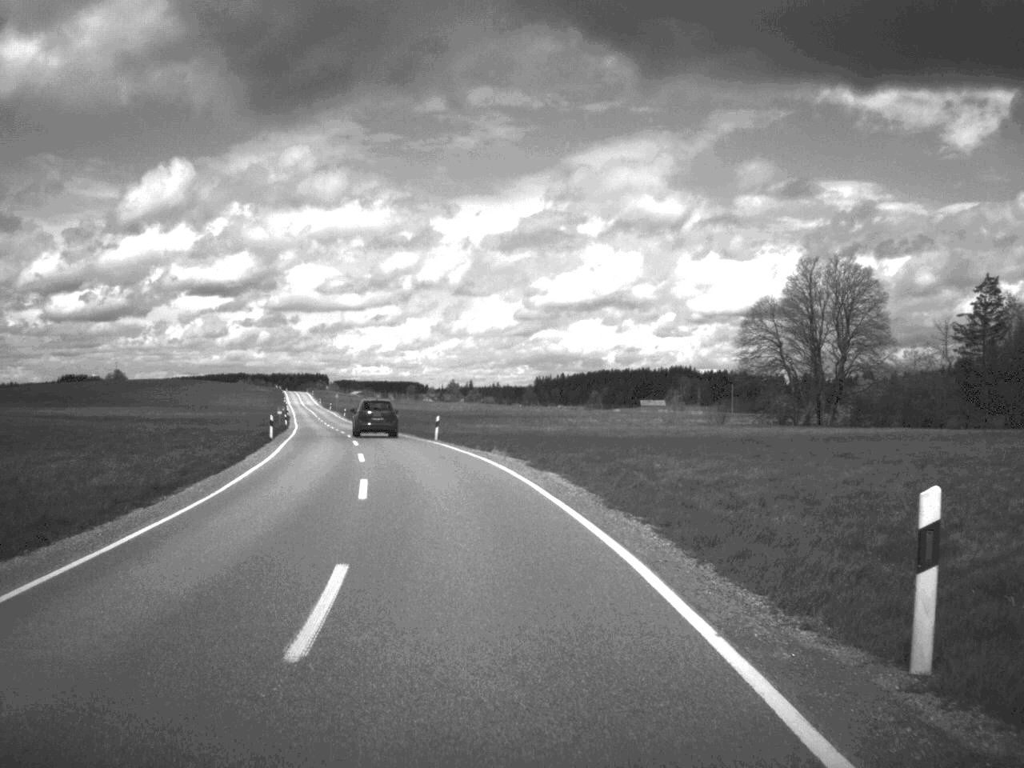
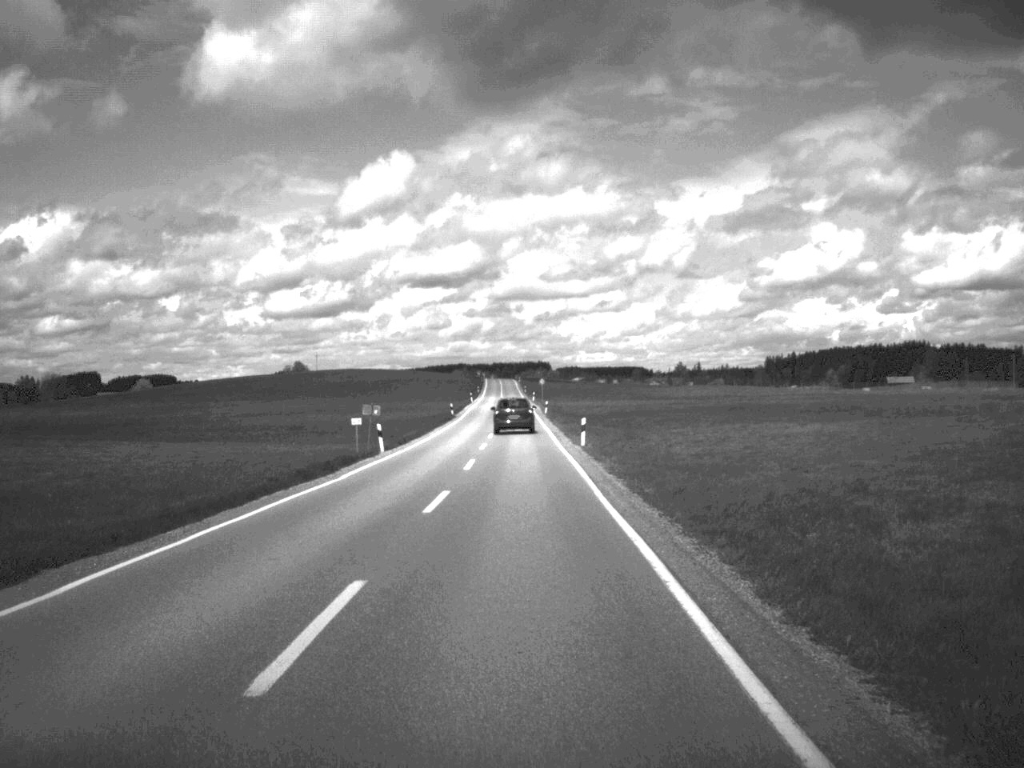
(-6.7, +59.0) m; -10°
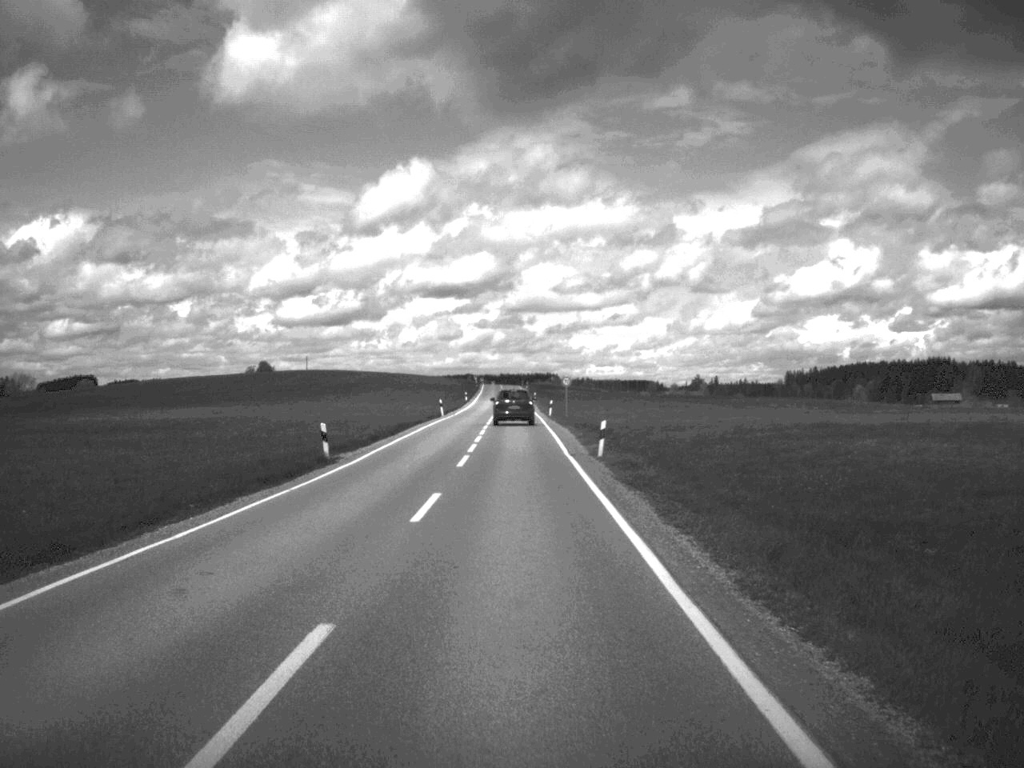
(-0.3, +60.9) m; -1°
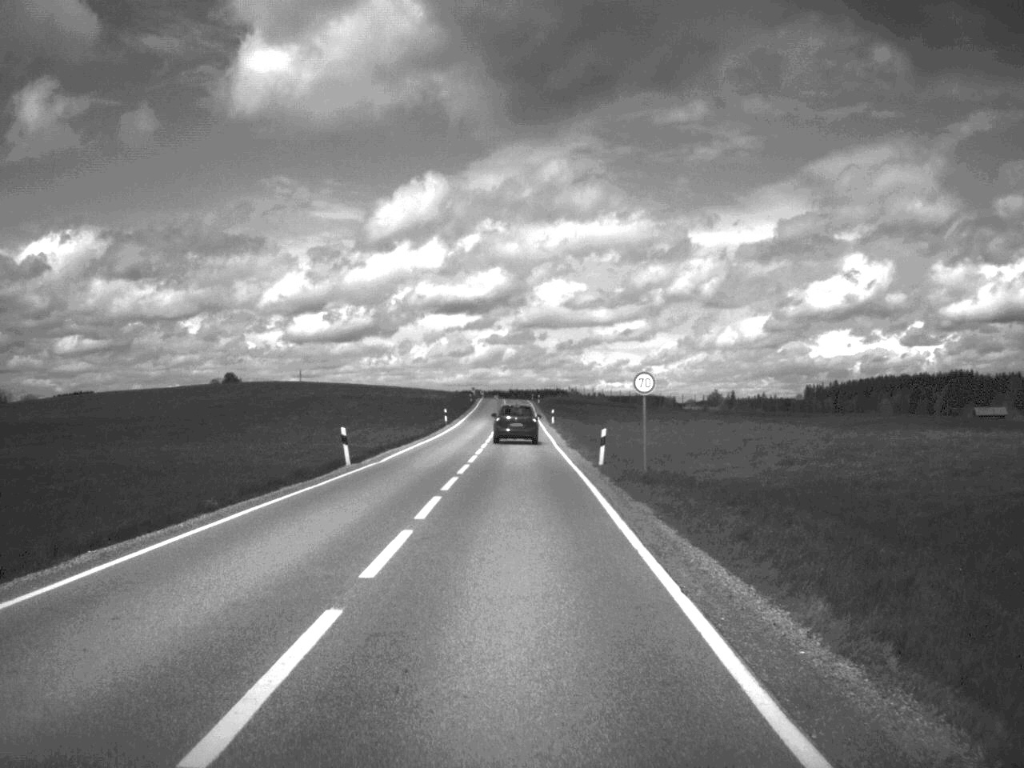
(-0.3, +46.4) m; -1°
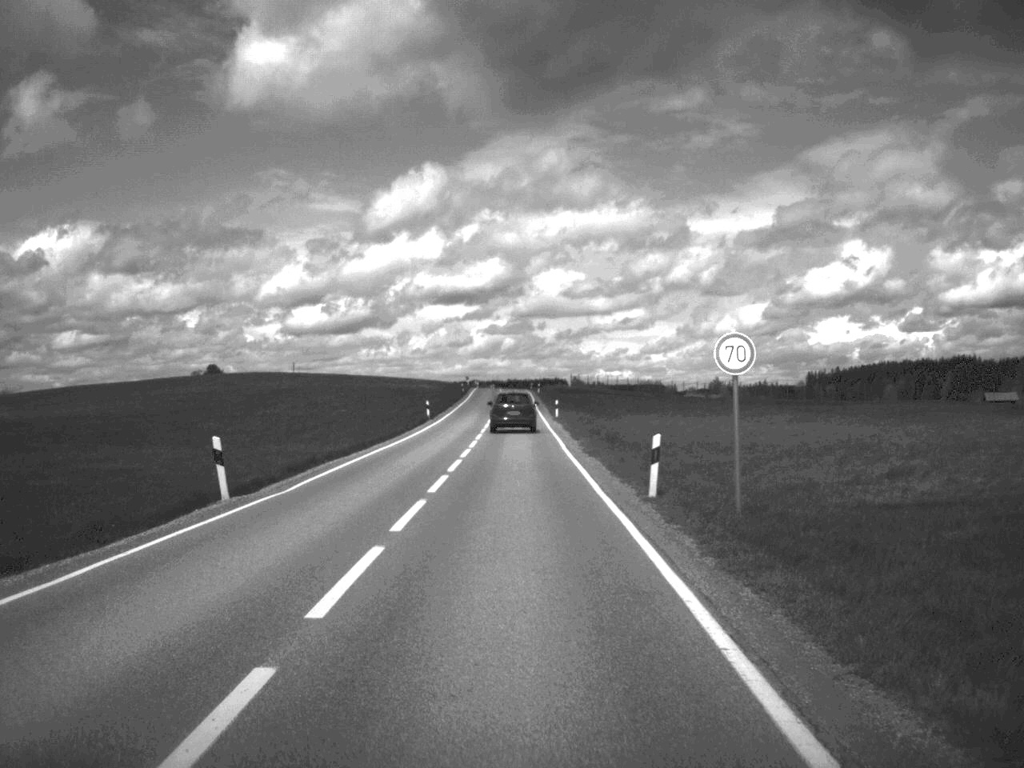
(0.0, +14.1) m; 0°
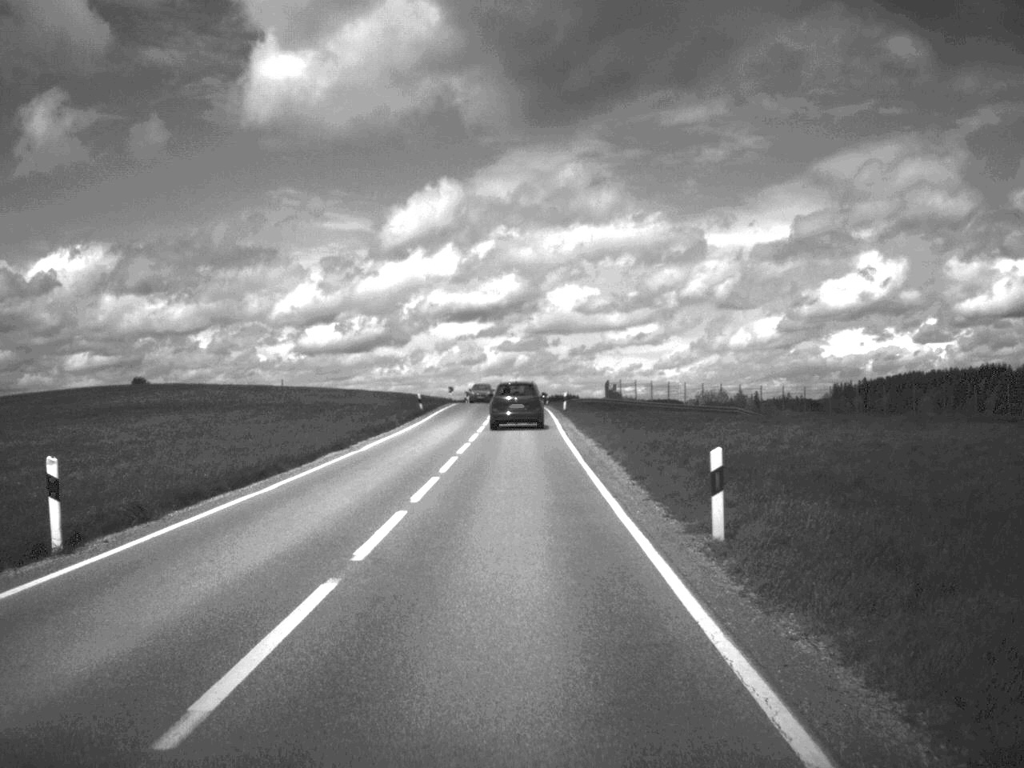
(-0.3, +56.1) m; -1°
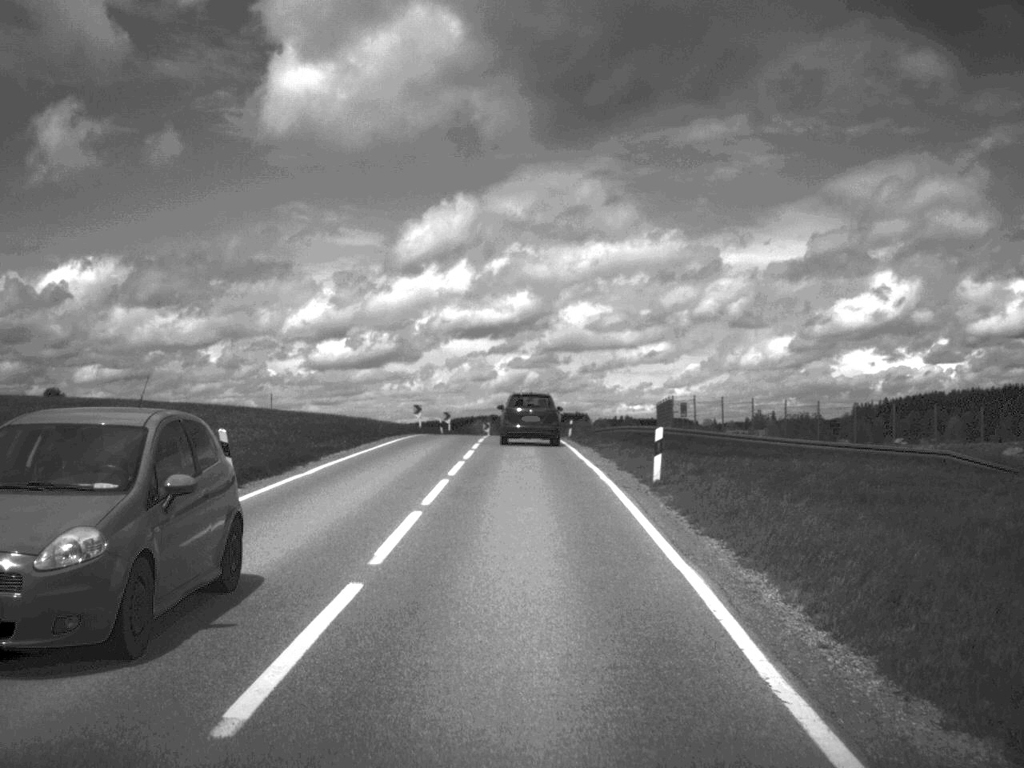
(-0.2, +41.5) m; -1°
